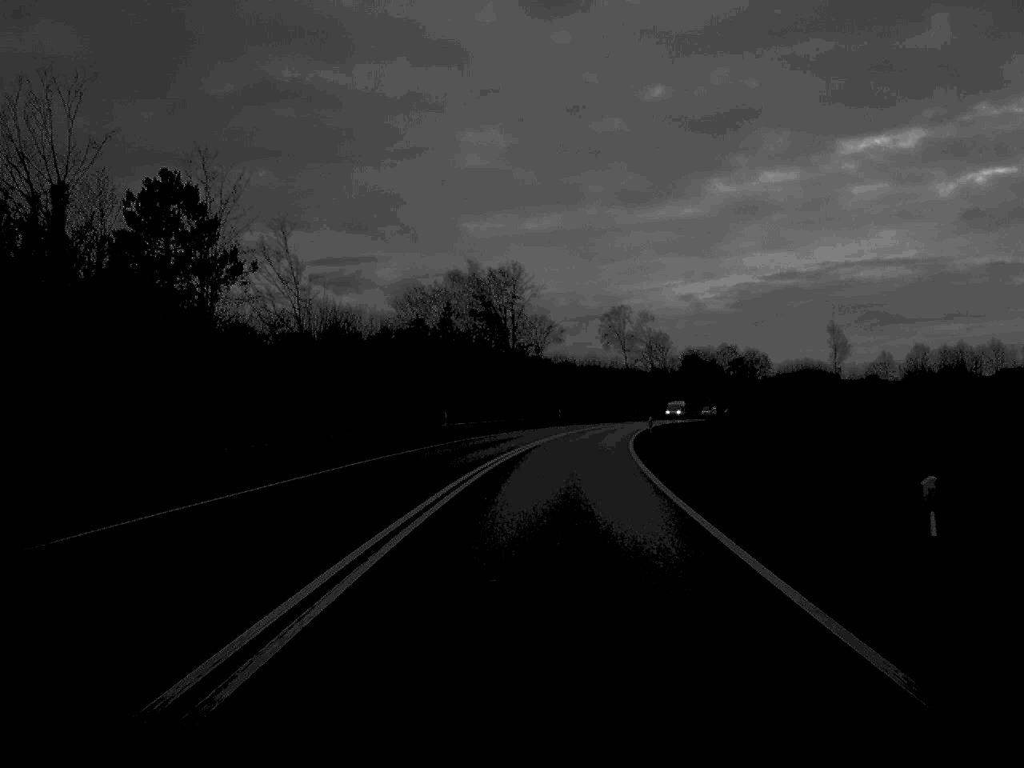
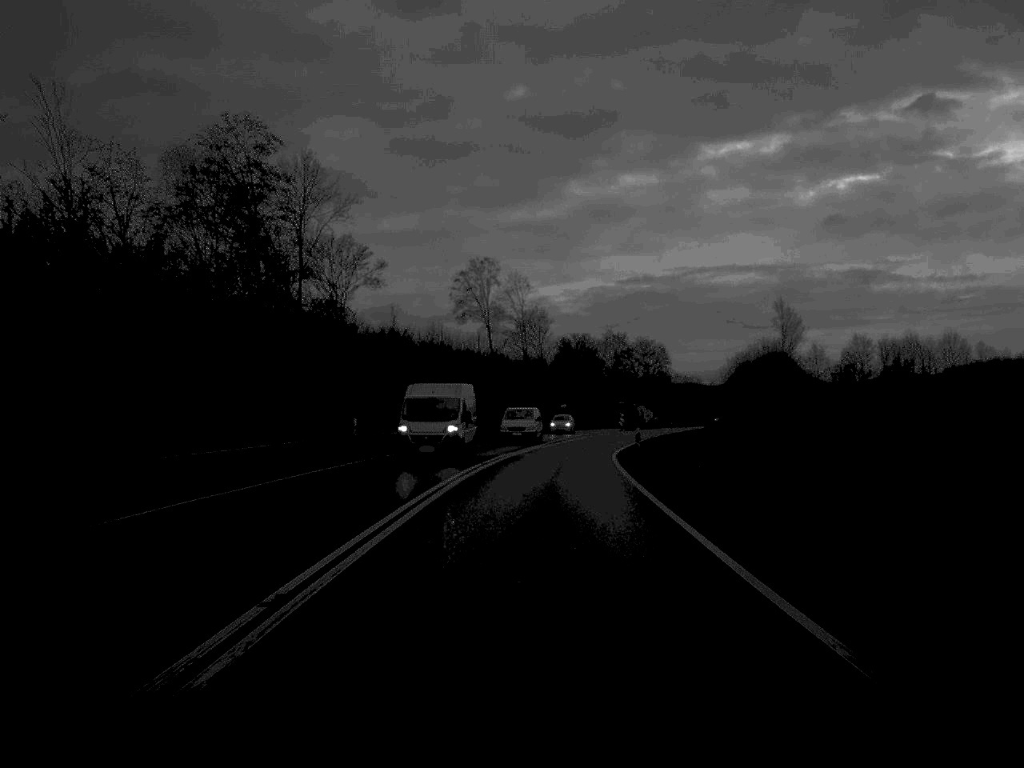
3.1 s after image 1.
(+3.5, +65.2) m; +7°
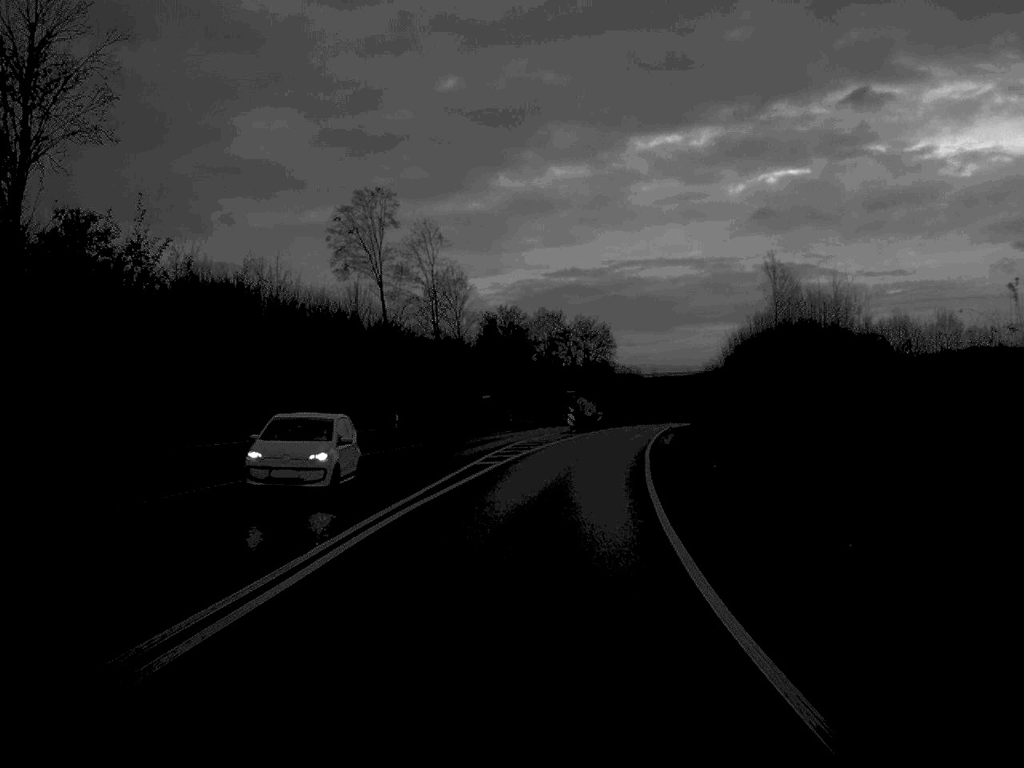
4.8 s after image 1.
(+1.2, +38.1) m; +3°
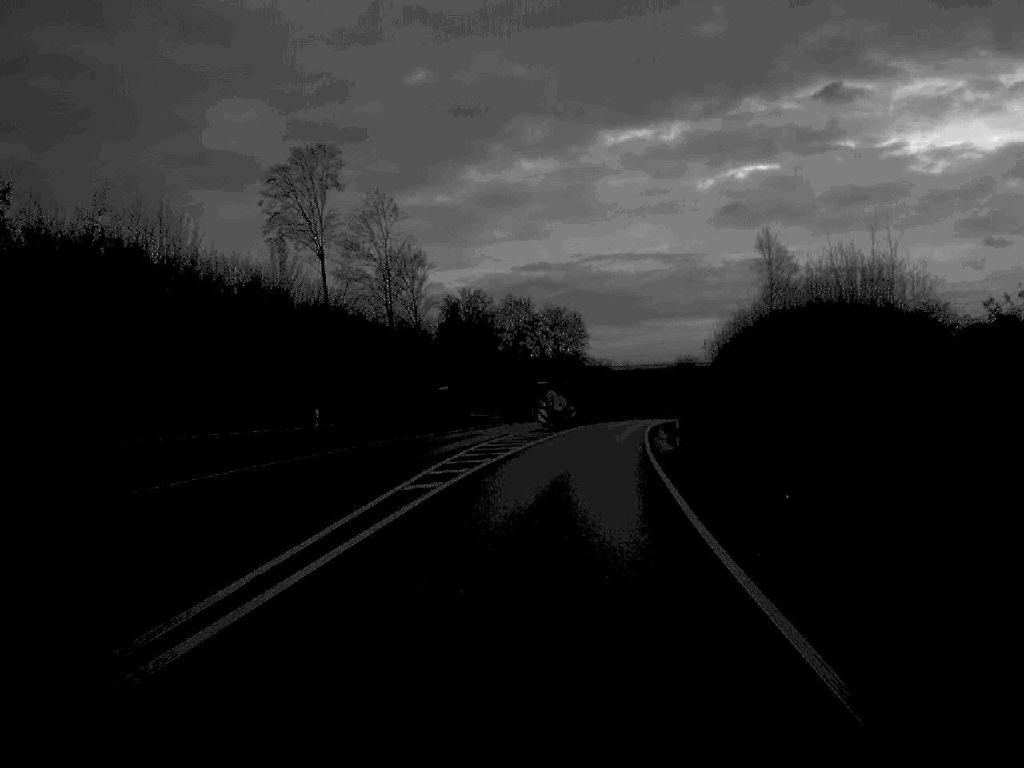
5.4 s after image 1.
(+0.2, +13.1) m; +1°
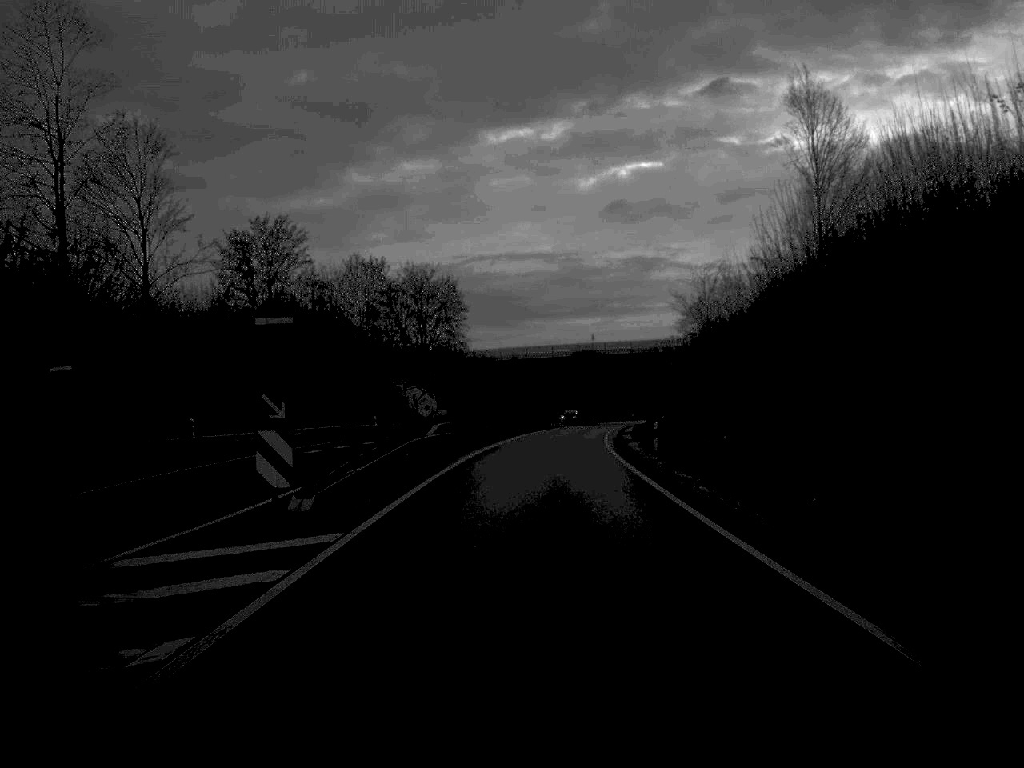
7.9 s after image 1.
(+2.5, +52.9) m; +5°
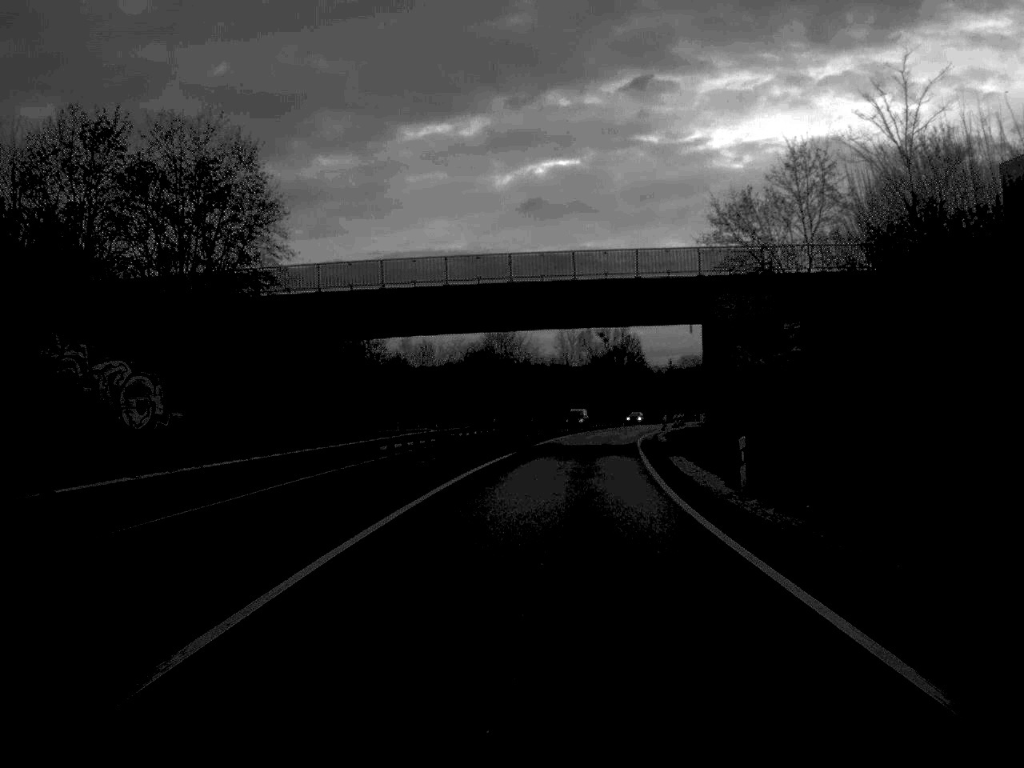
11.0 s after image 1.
(+1.9, +65.4) m; +4°
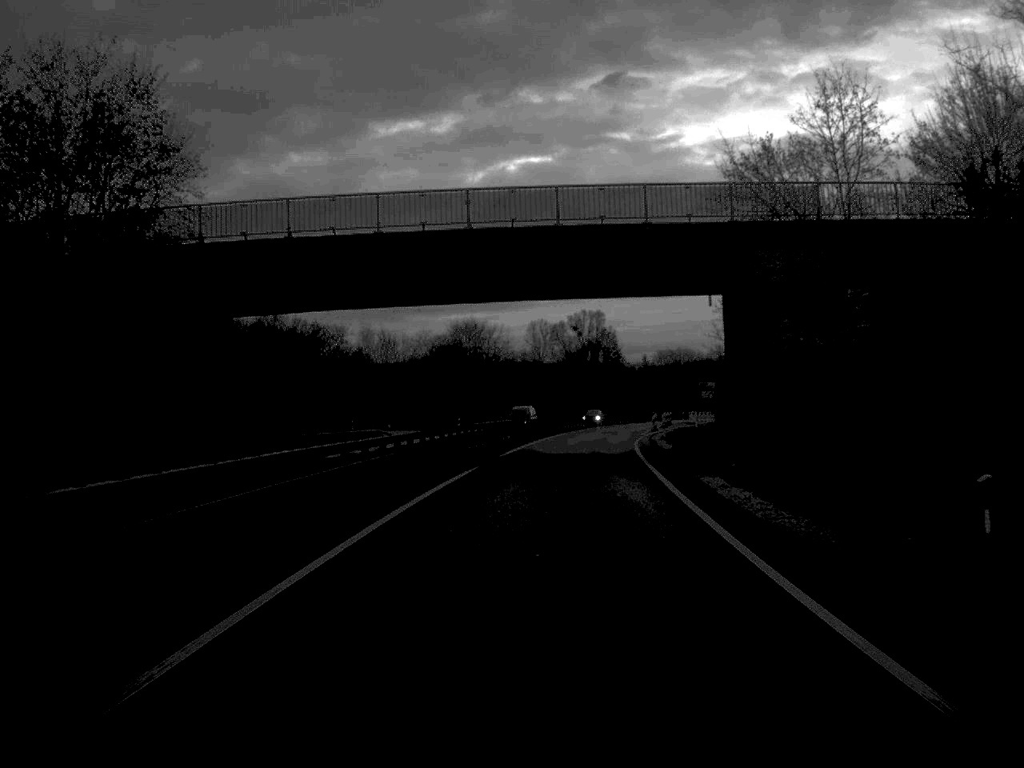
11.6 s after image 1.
(+0.2, +13.1) m; +1°
